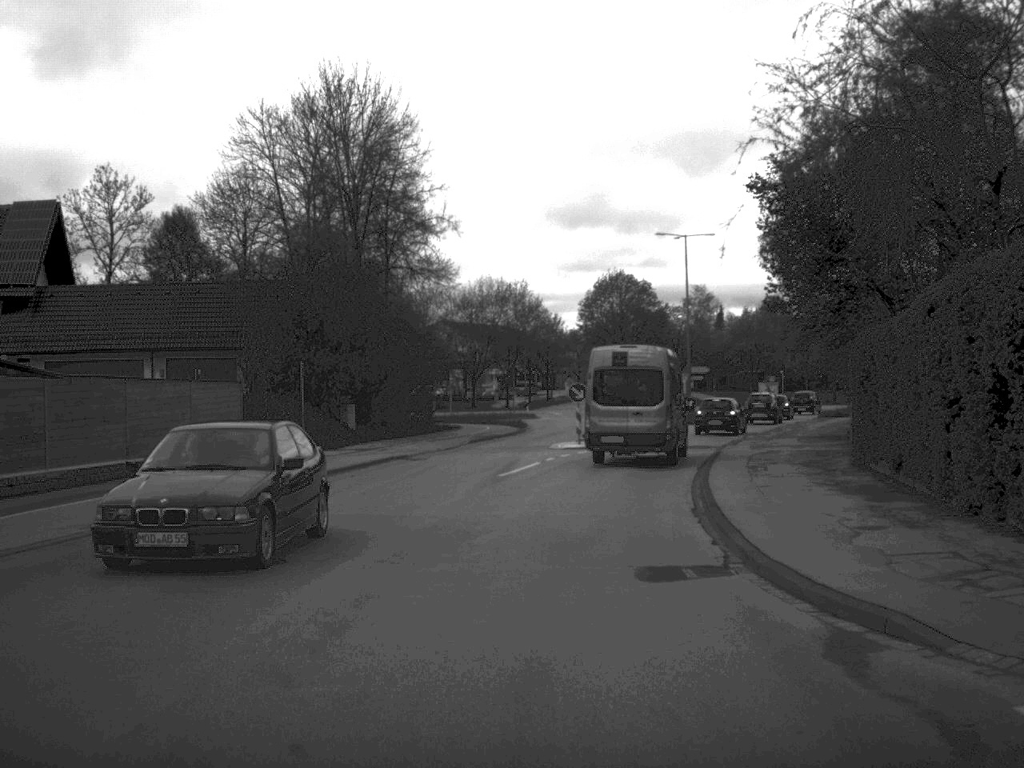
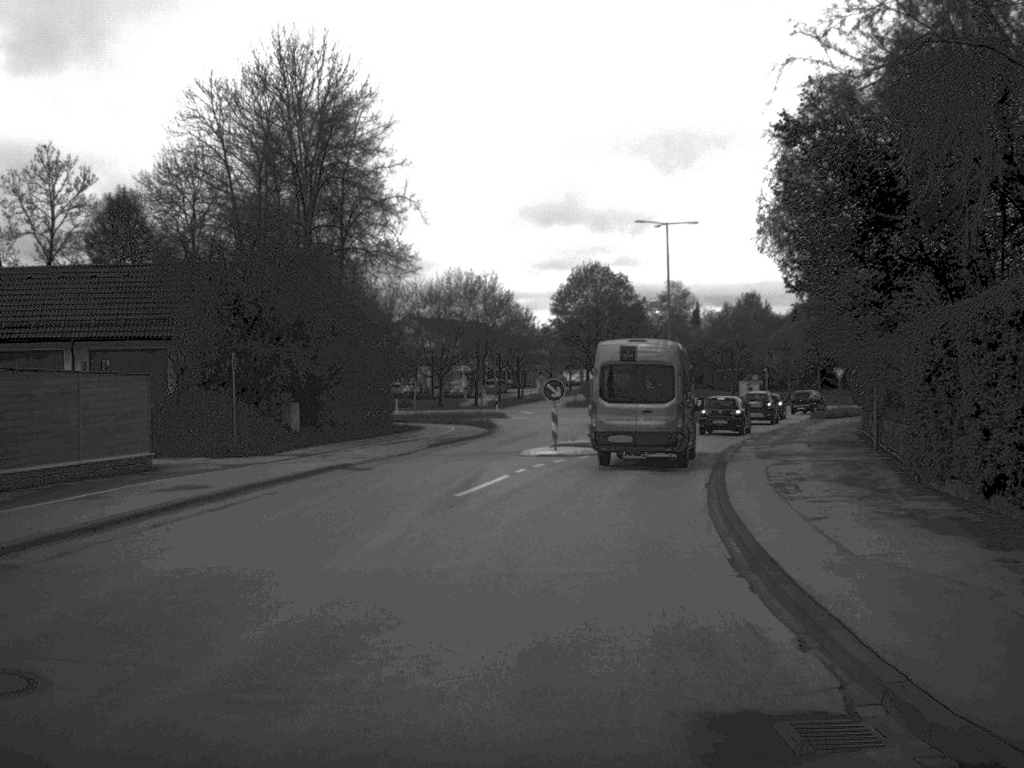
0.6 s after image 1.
(+0.1, +5.6) m; +1°
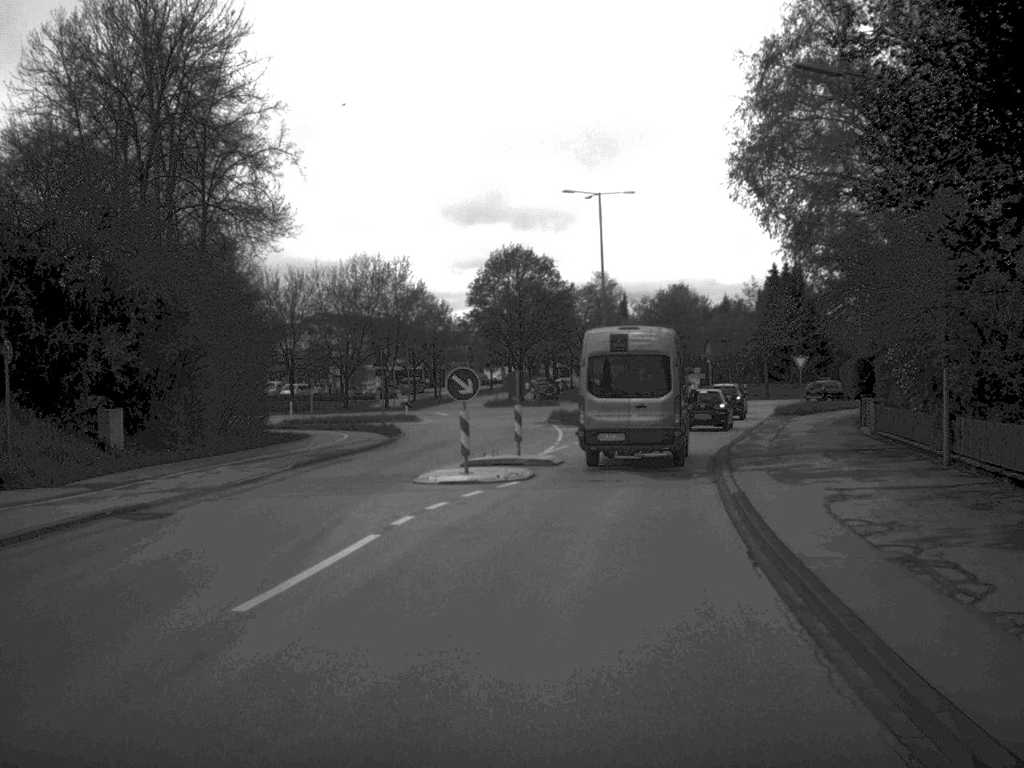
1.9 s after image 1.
(+0.3, +10.8) m; +3°
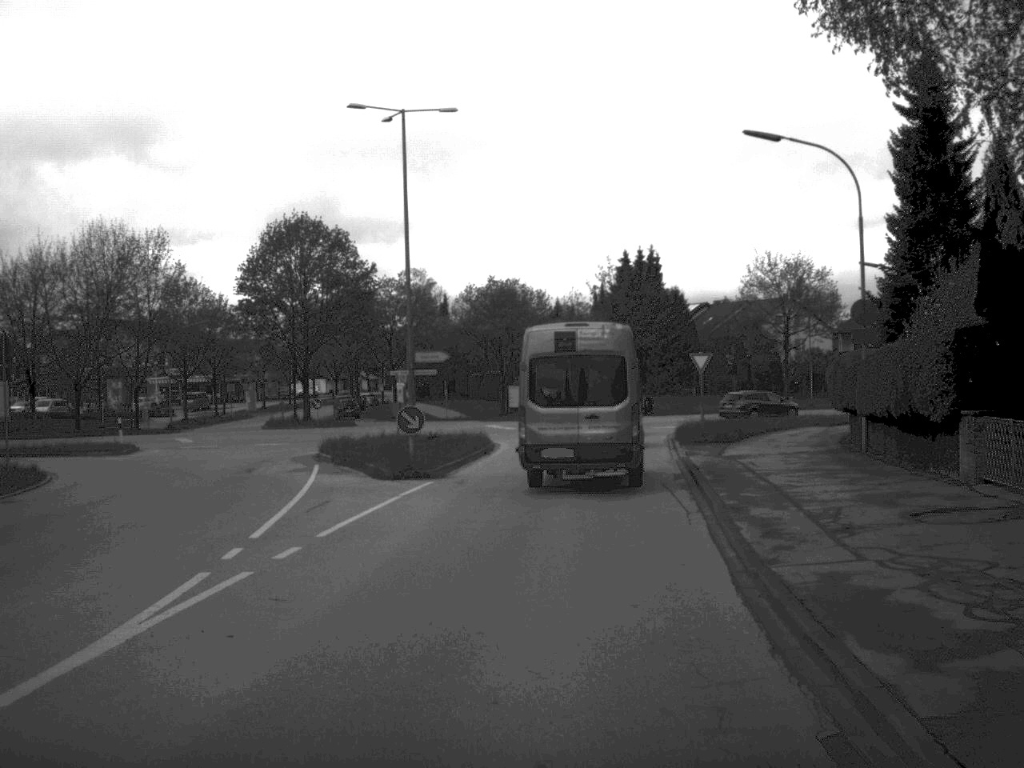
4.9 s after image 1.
(+1.7, +23.1) m; +8°
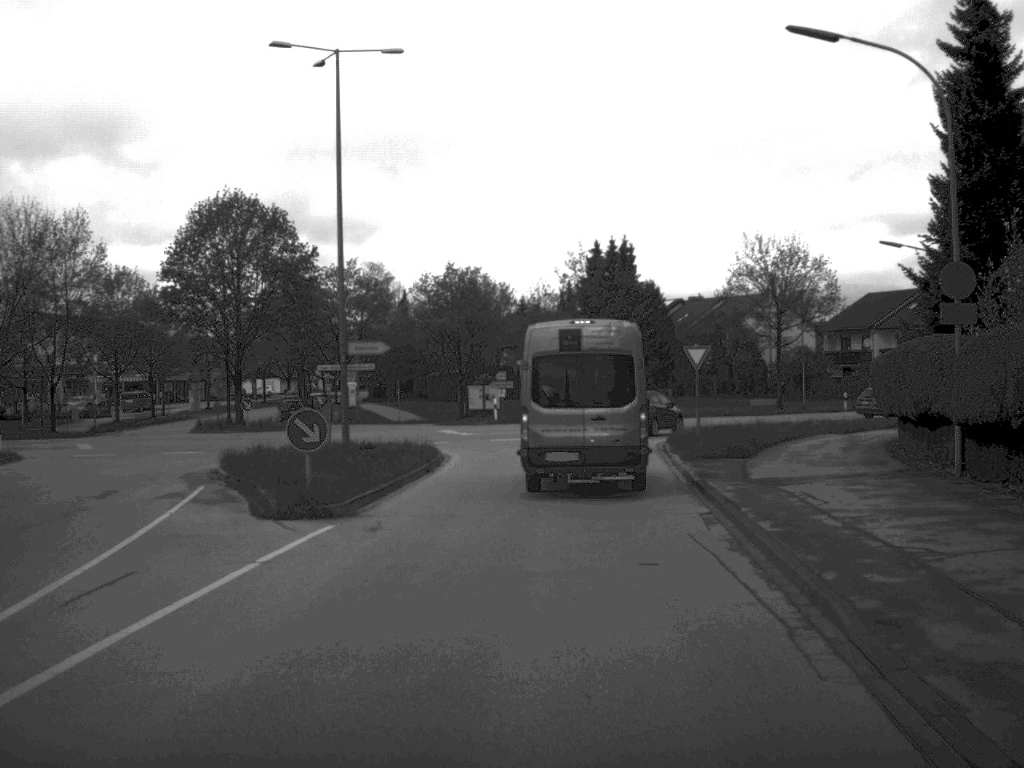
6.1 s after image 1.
(+0.1, +8.5) m; +2°
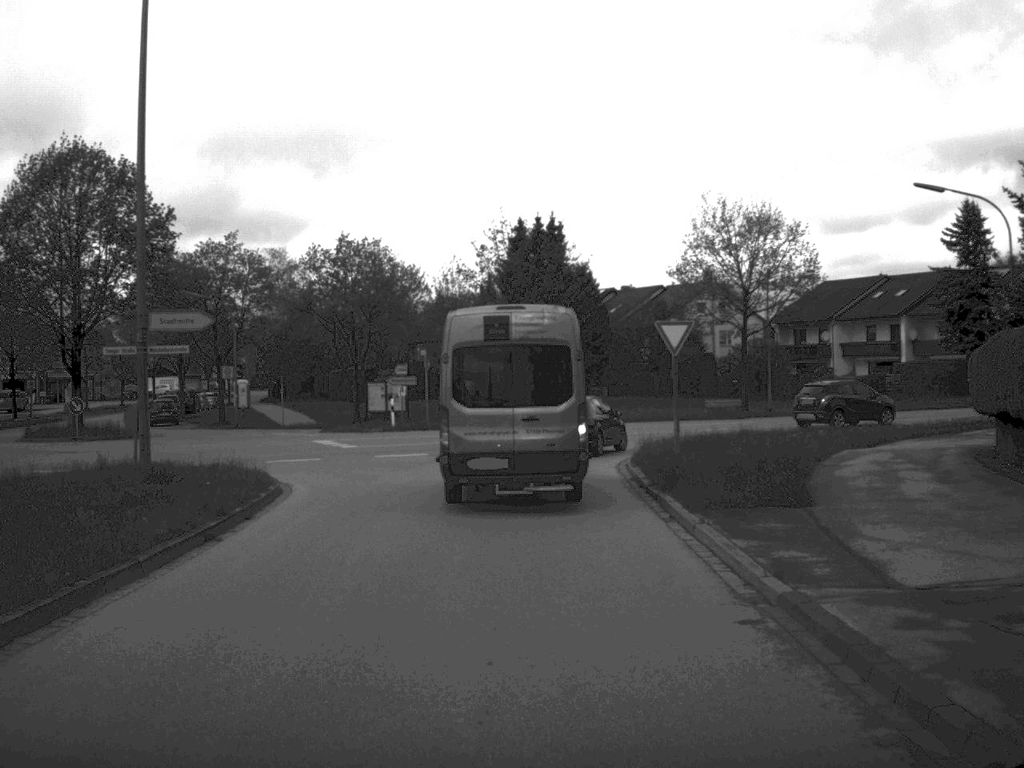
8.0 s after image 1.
(+0.4, +12.9) m; +3°
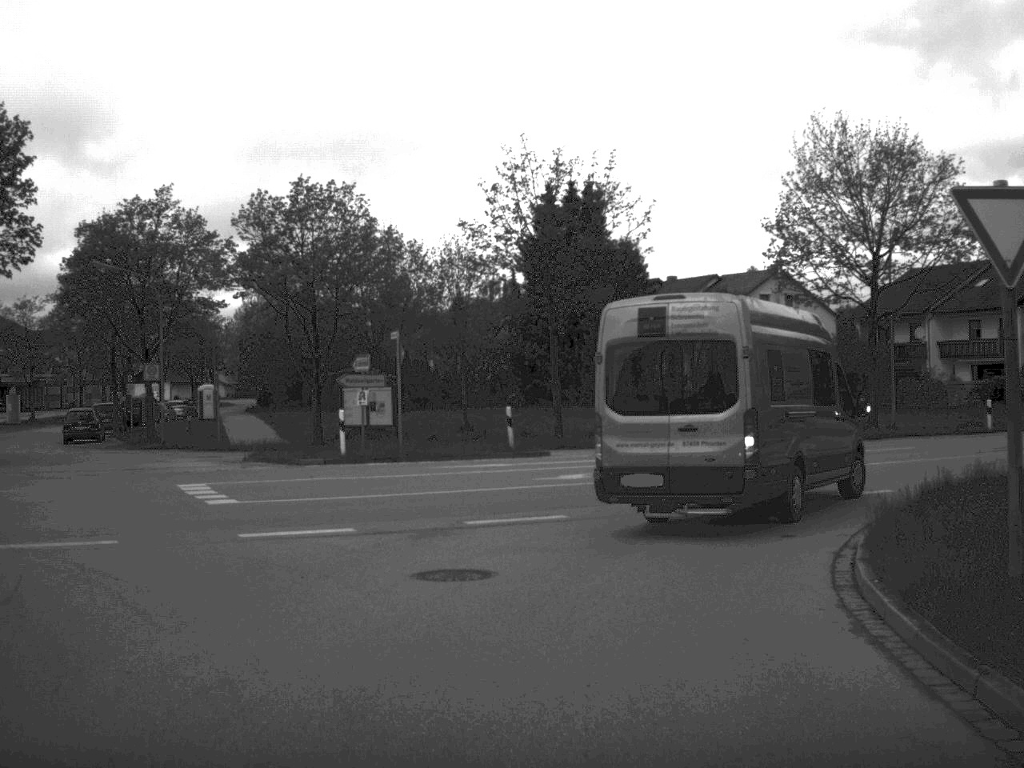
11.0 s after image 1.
(-0.2, +18.0) m; -1°
